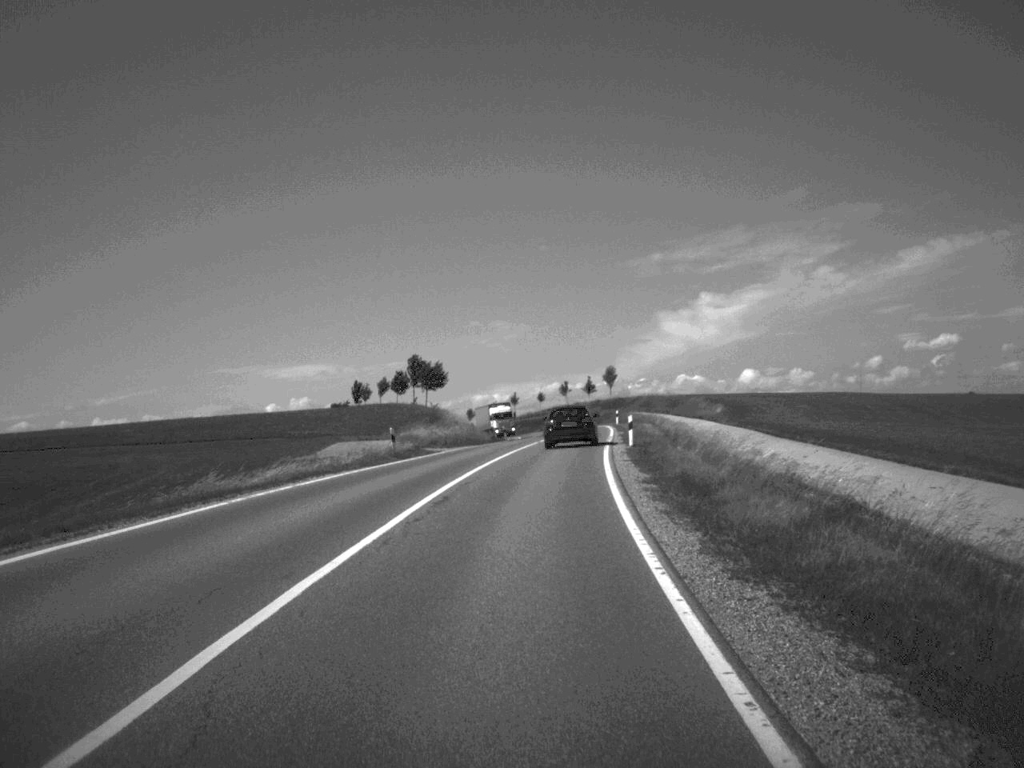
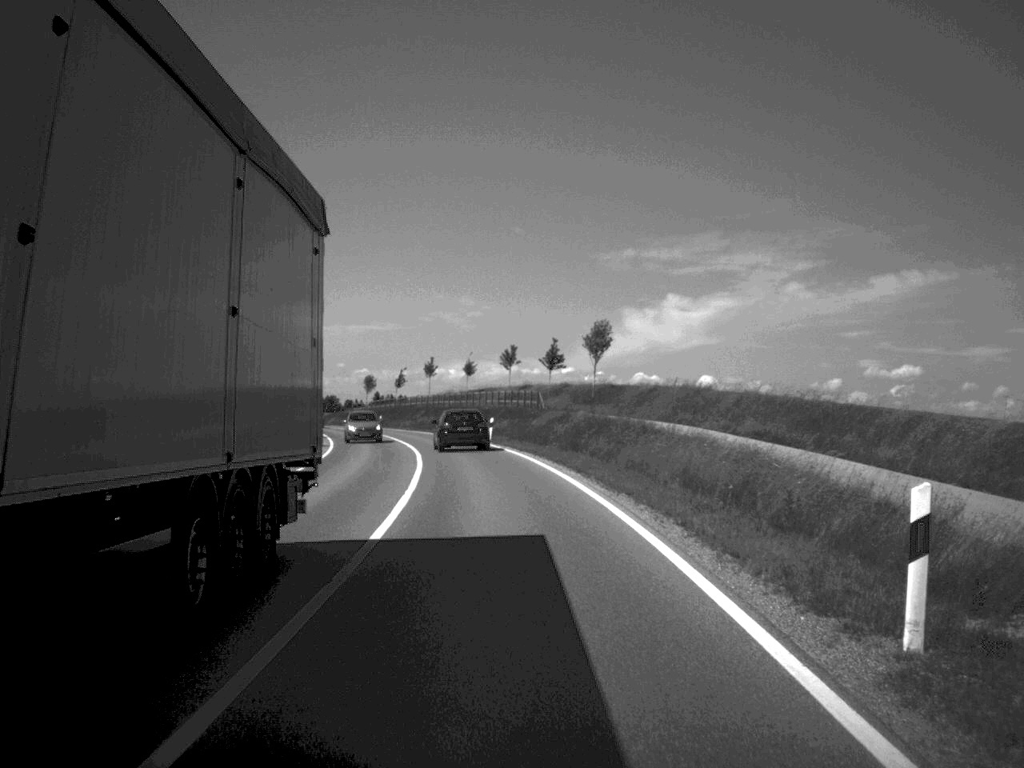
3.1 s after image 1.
(+3.4, +82.2) m; +1°
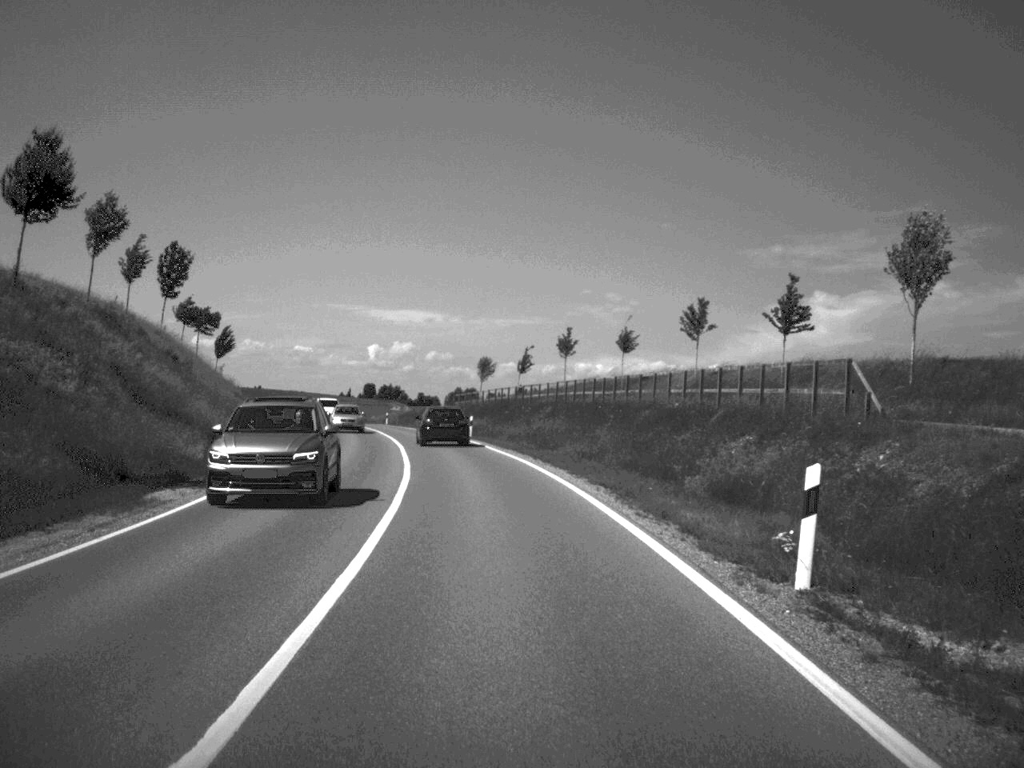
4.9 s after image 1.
(-2.7, +46.4) m; -7°
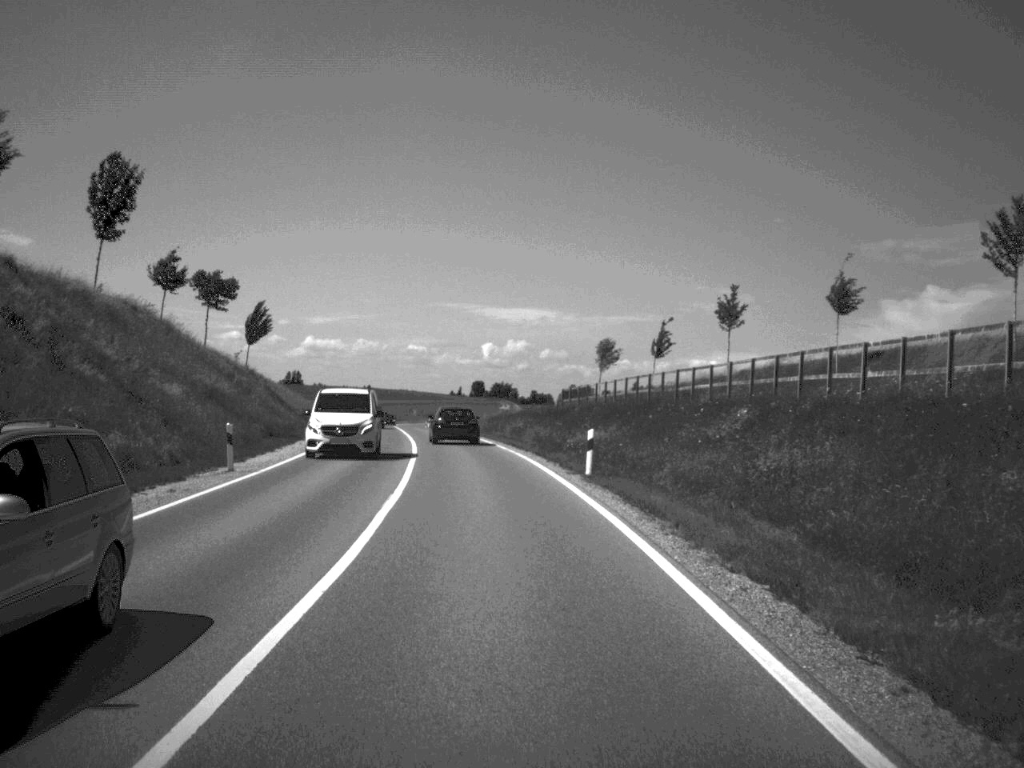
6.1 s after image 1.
(-1.4, +32.2) m; -5°
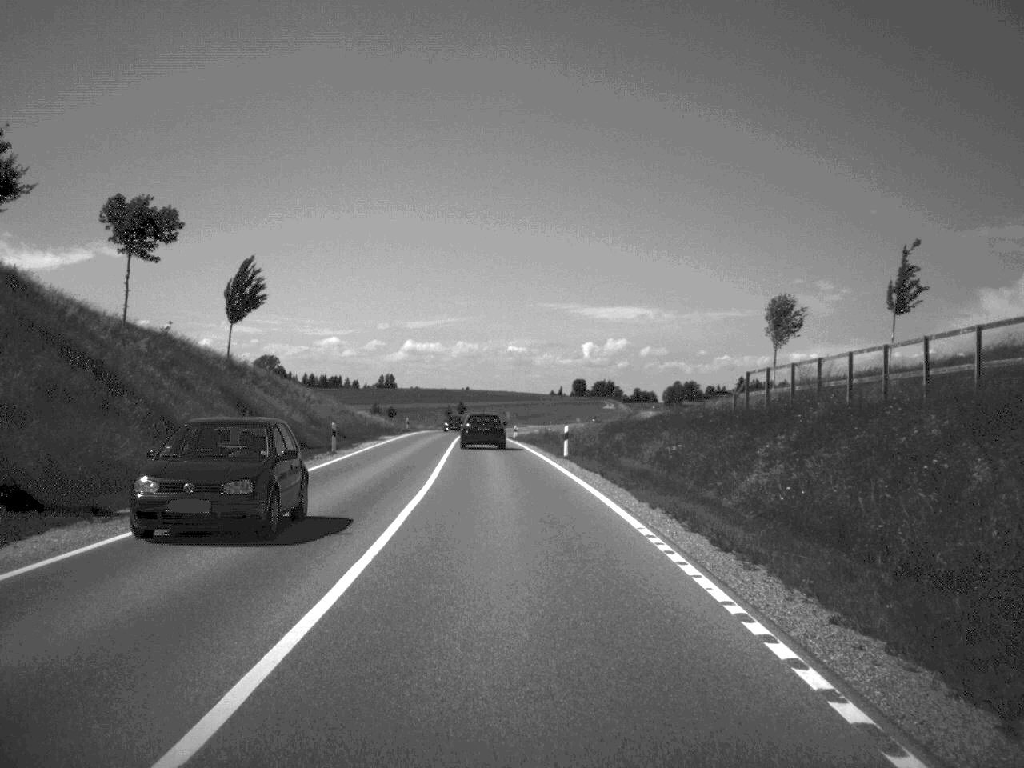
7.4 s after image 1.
(-1.4, +34.1) m; -5°
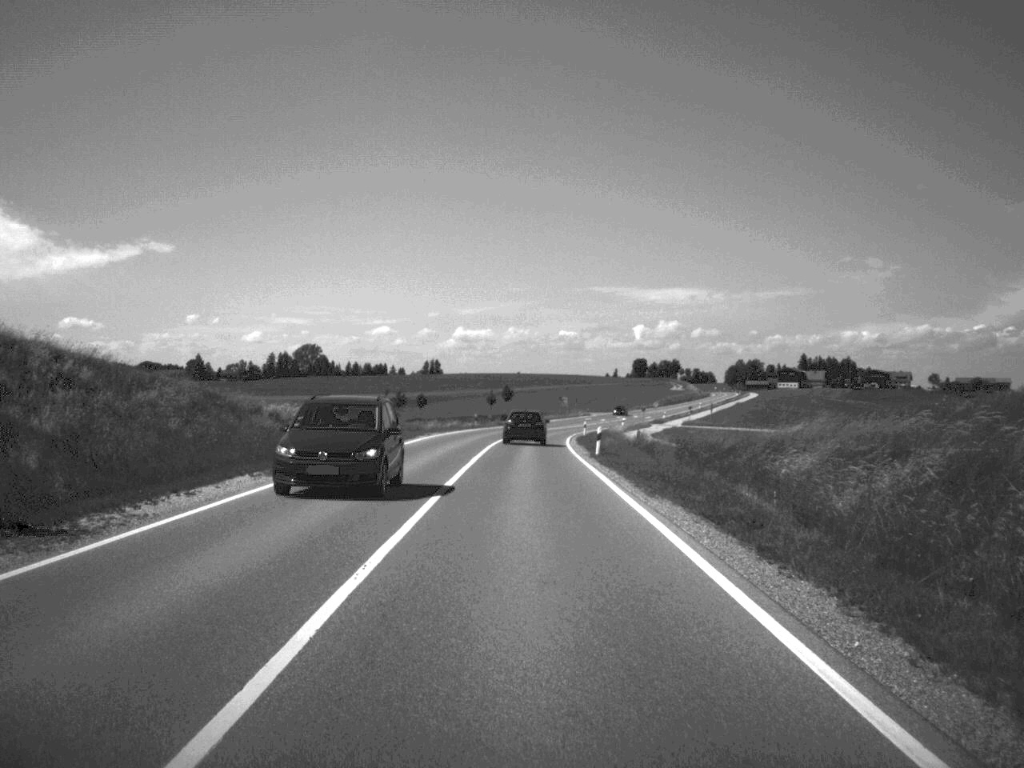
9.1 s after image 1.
(-1.4, +48.8) m; -2°
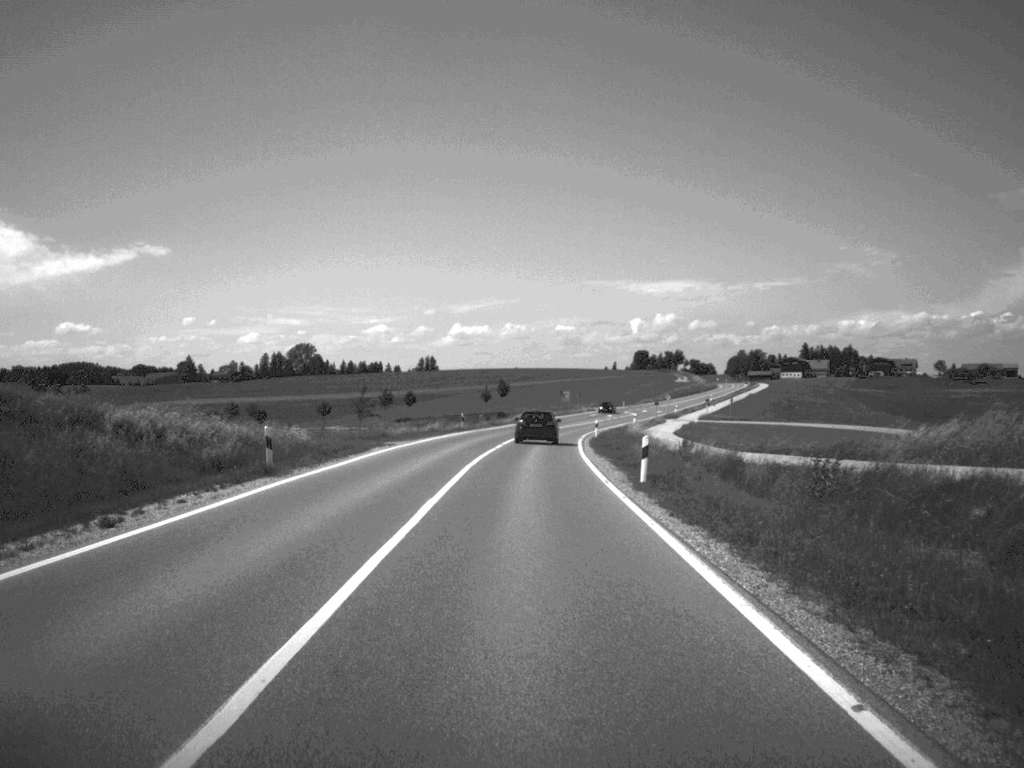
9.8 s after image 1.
(0.0, +17.0) m; 0°
